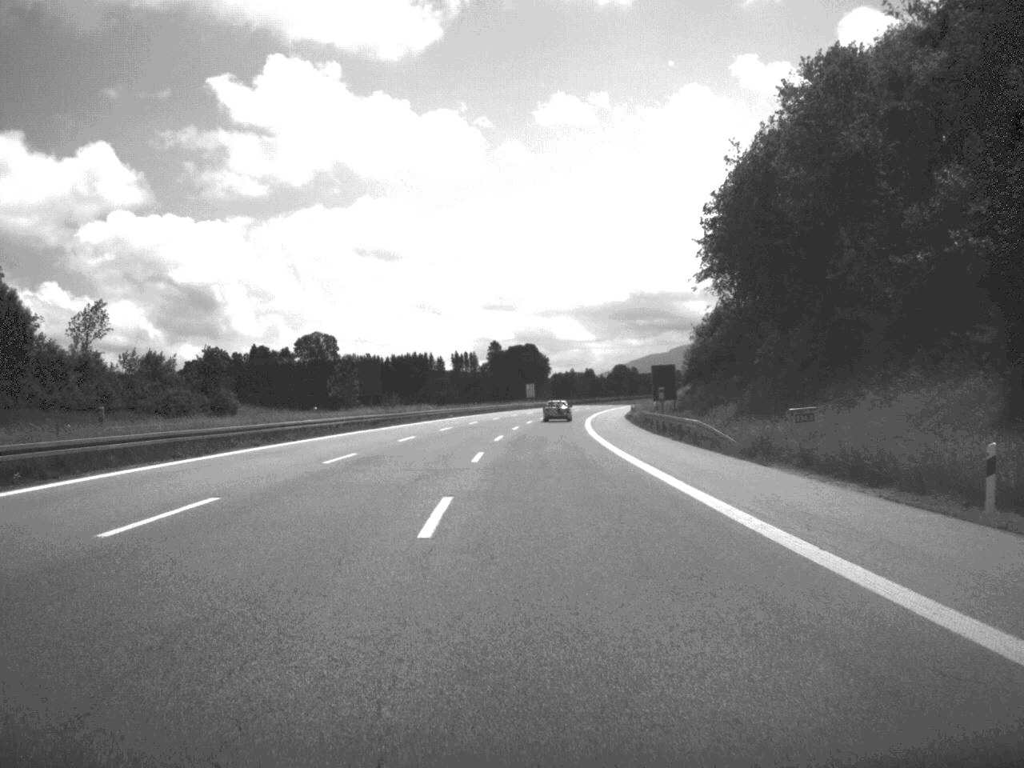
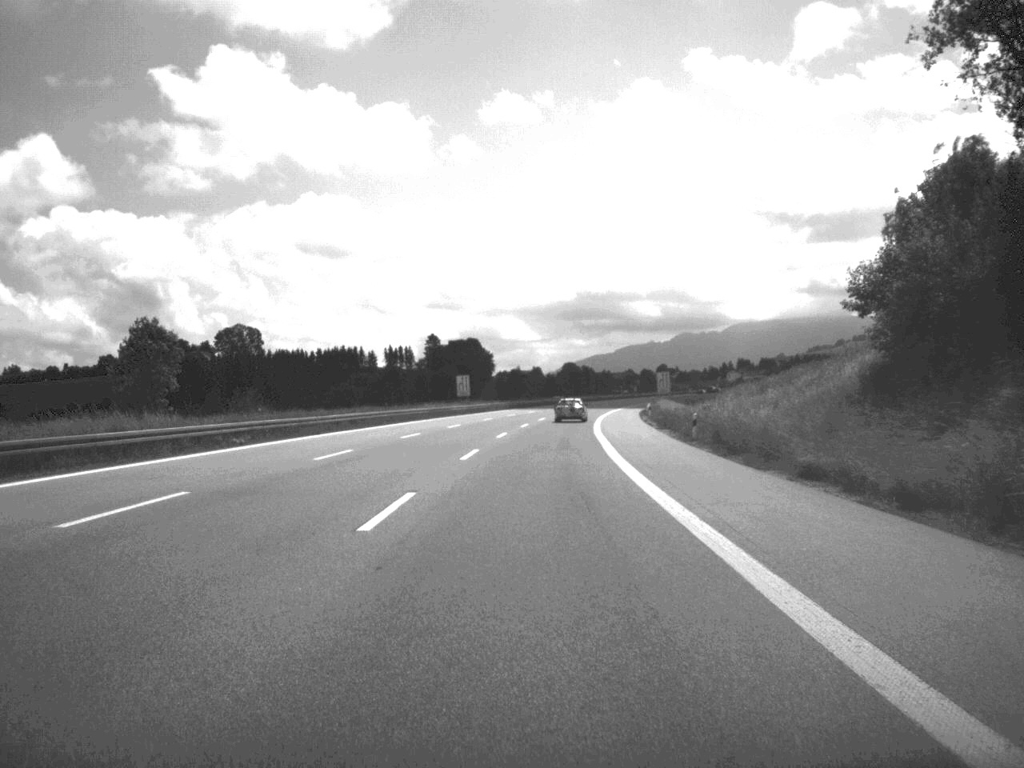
(+1.2, +68.0) m; +2°
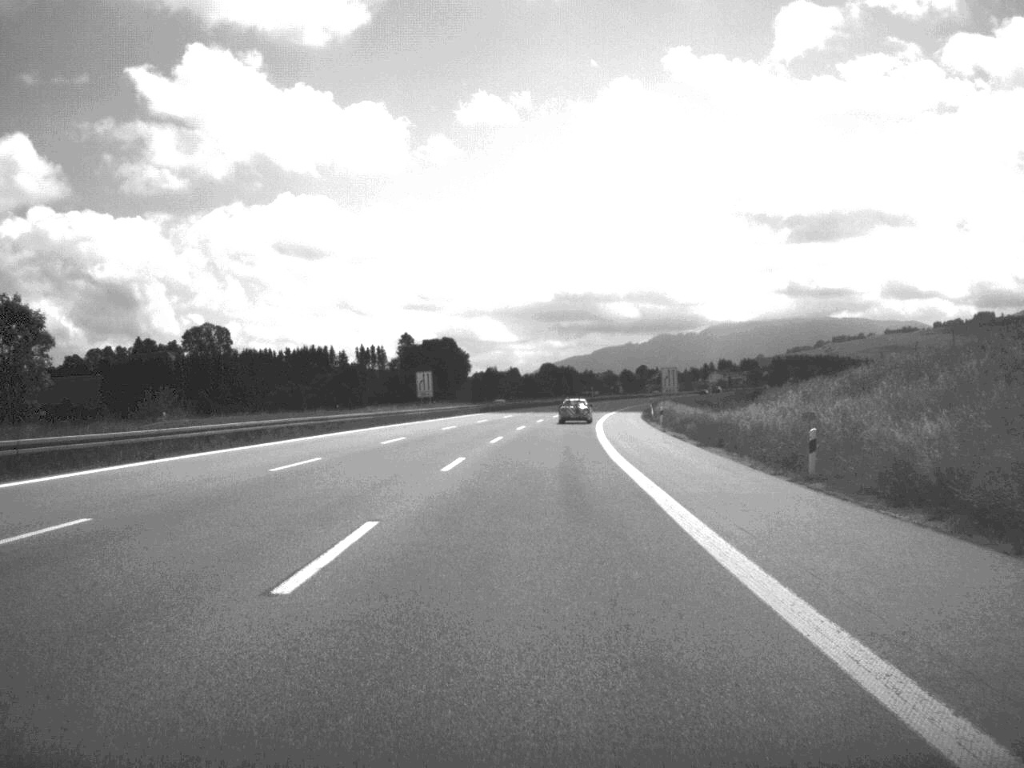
(+0.2, +22.1) m; +1°
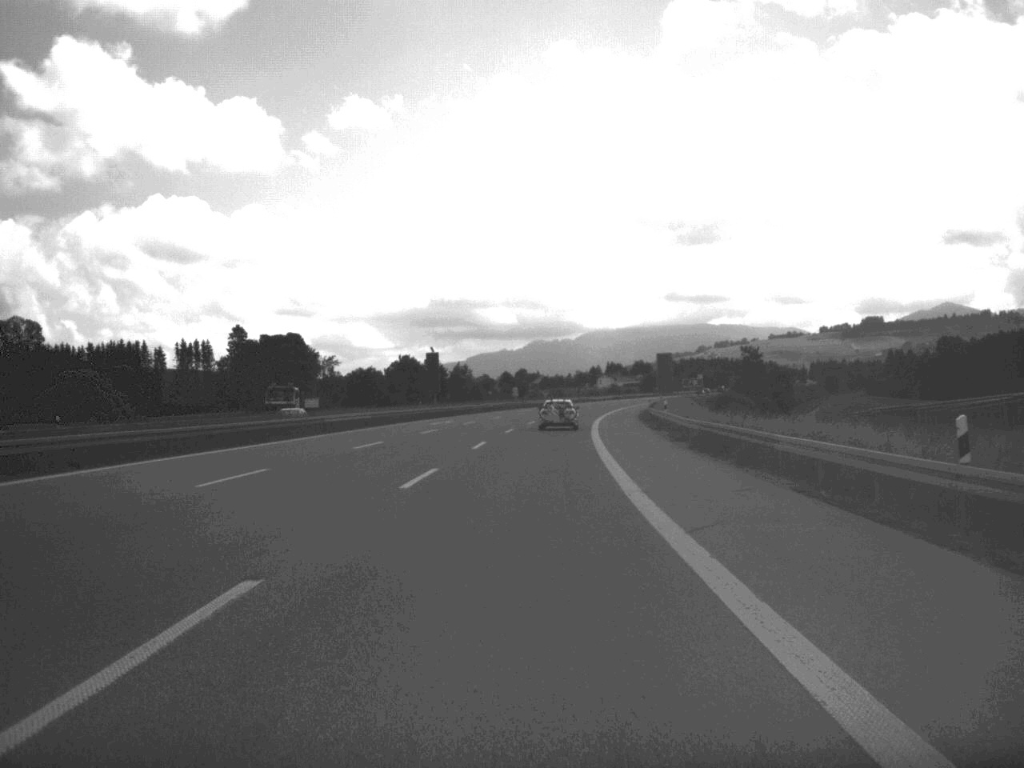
(+5.4, +108.3) m; +5°
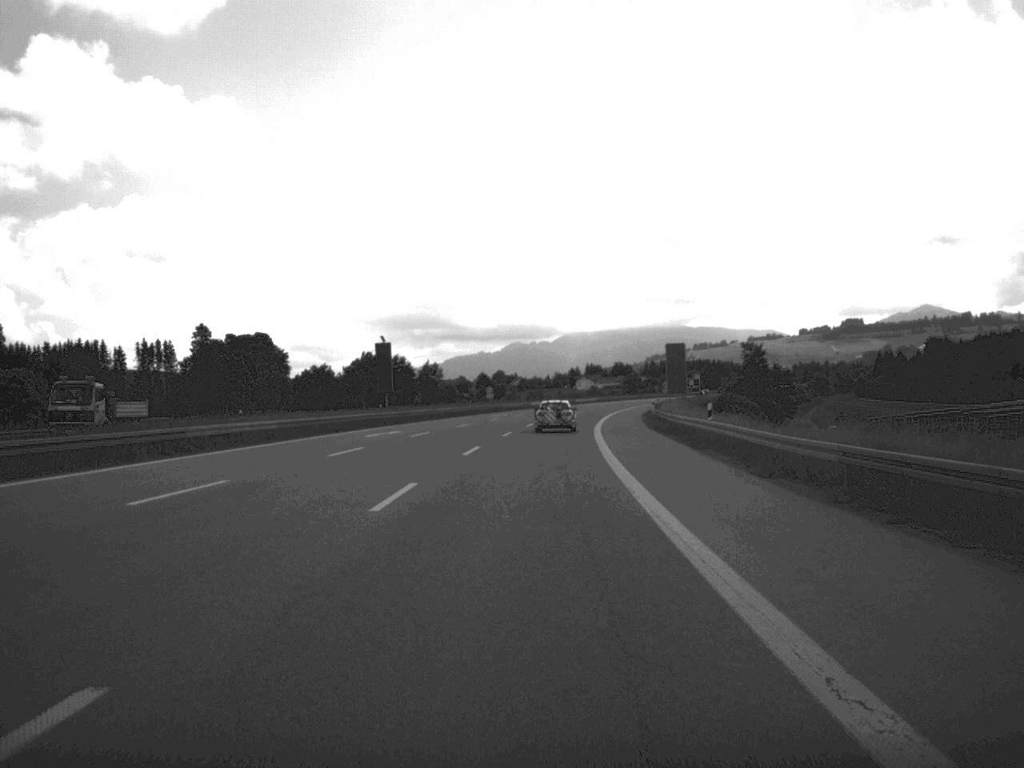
(+0.2, +21.4) m; +1°
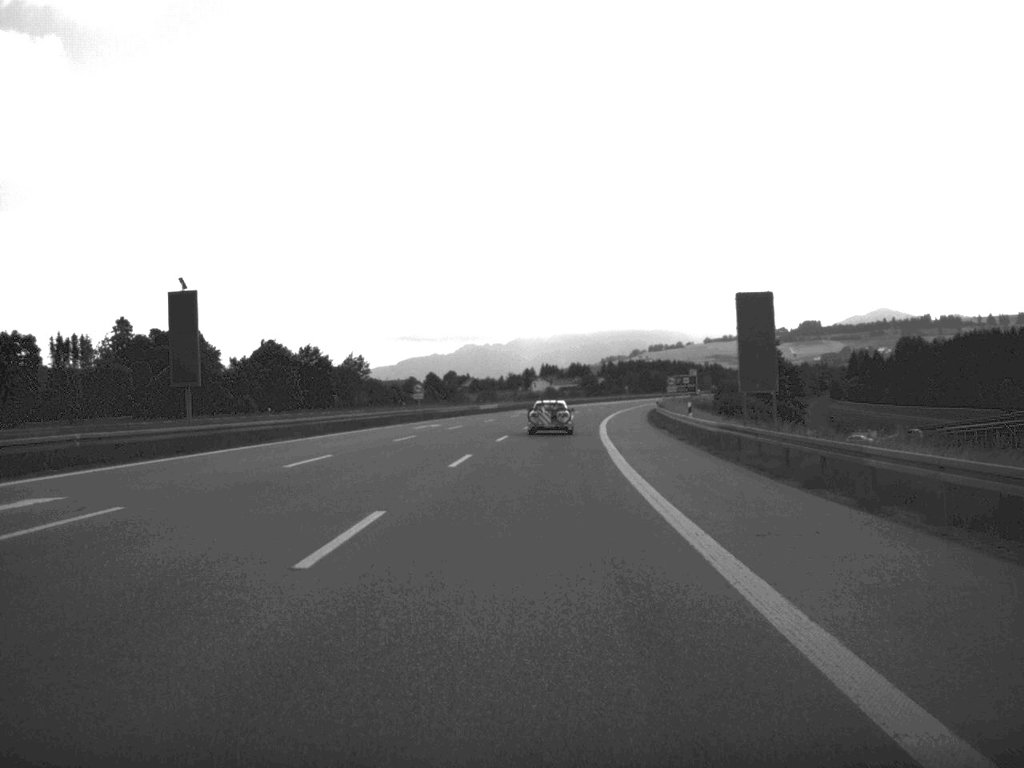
(+0.7, +40.7) m; +2°
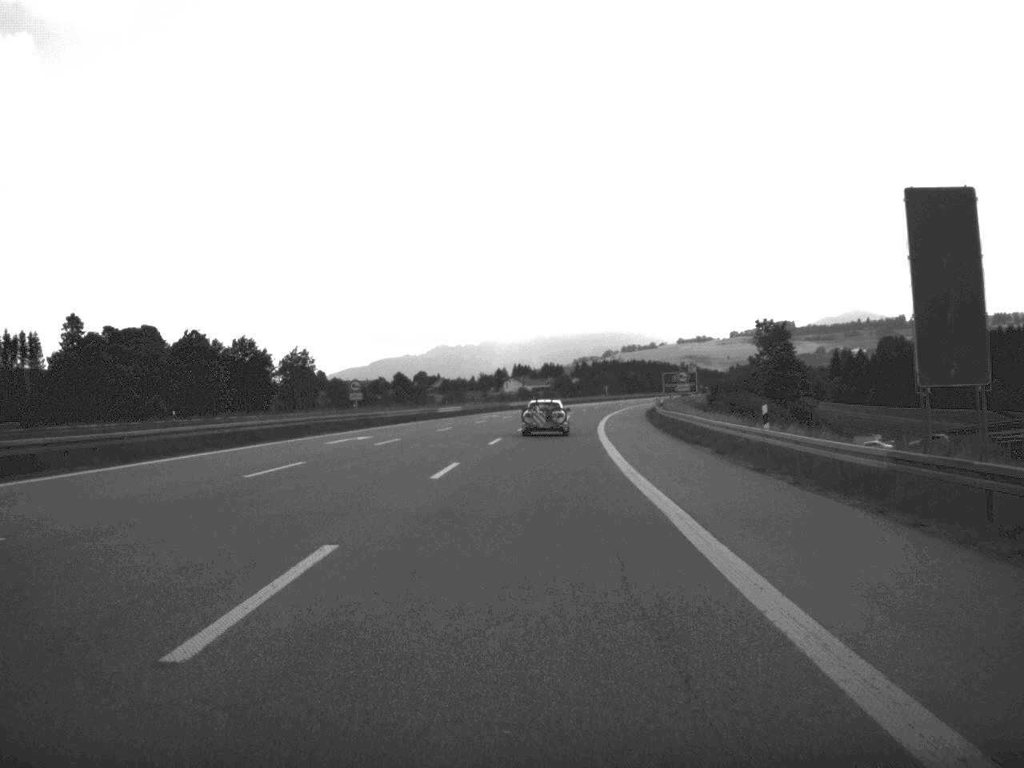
(+0.2, +21.2) m; +1°
